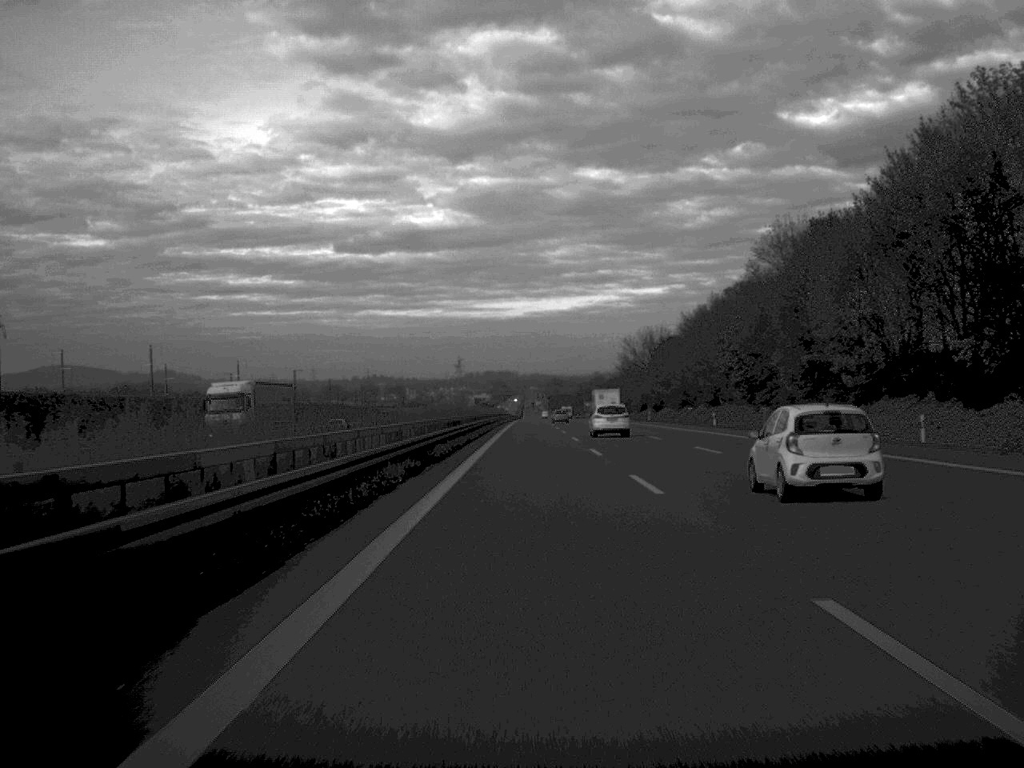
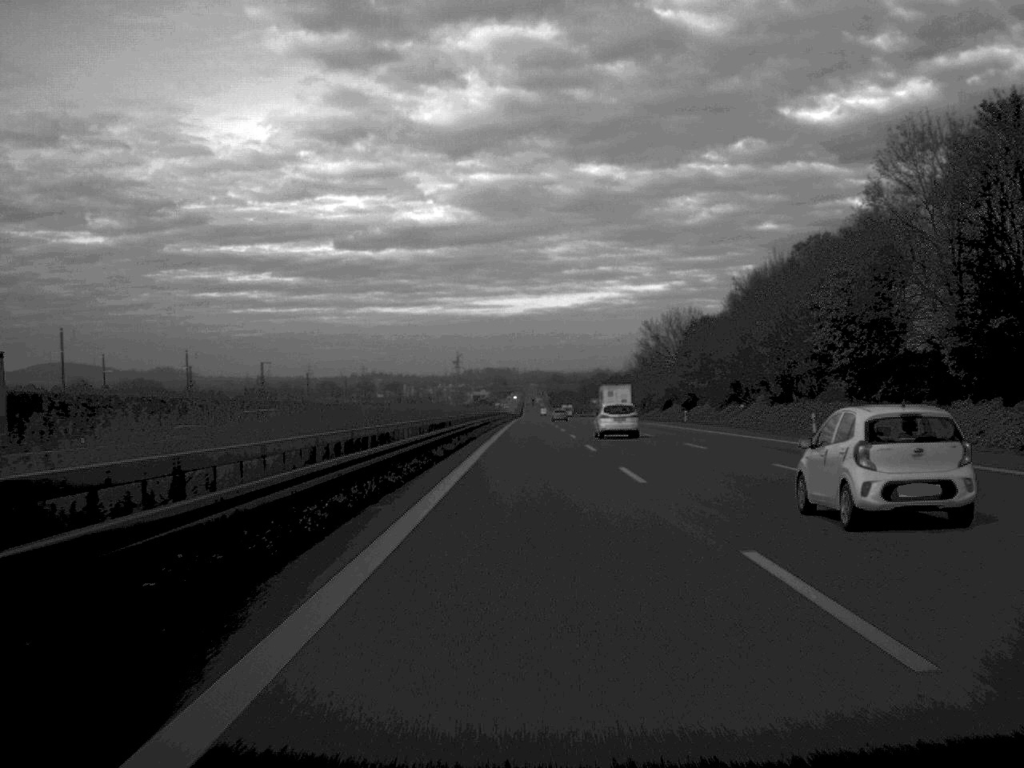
(0.0, +33.4) m; 0°
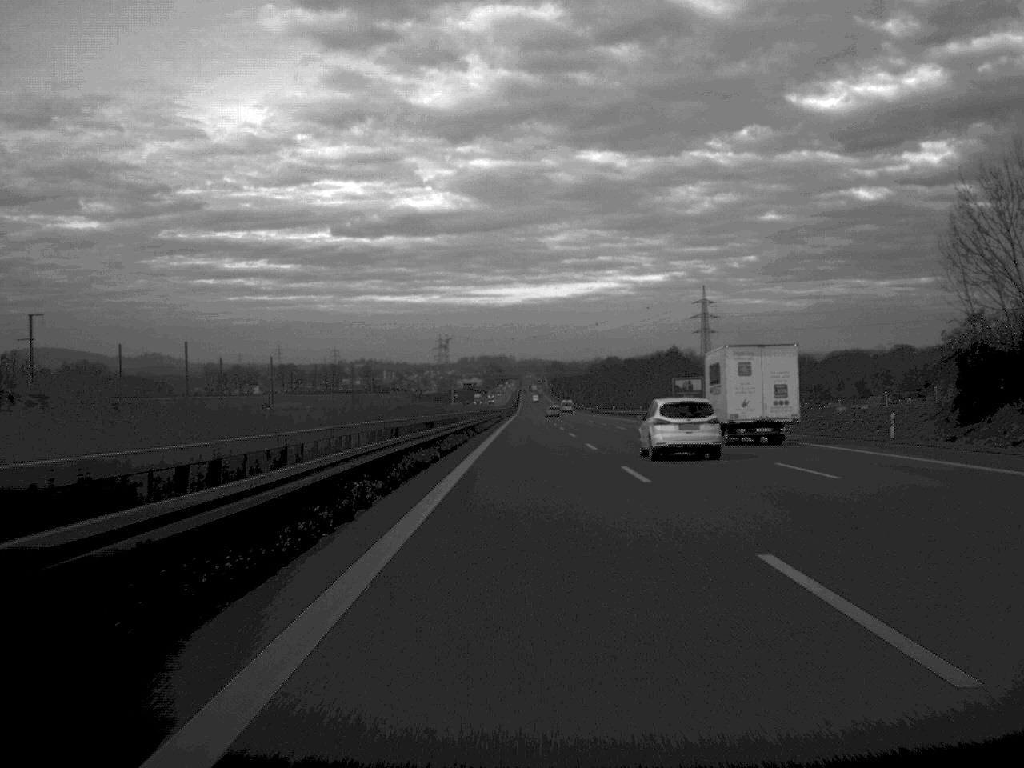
(0.0, +162.2) m; 0°
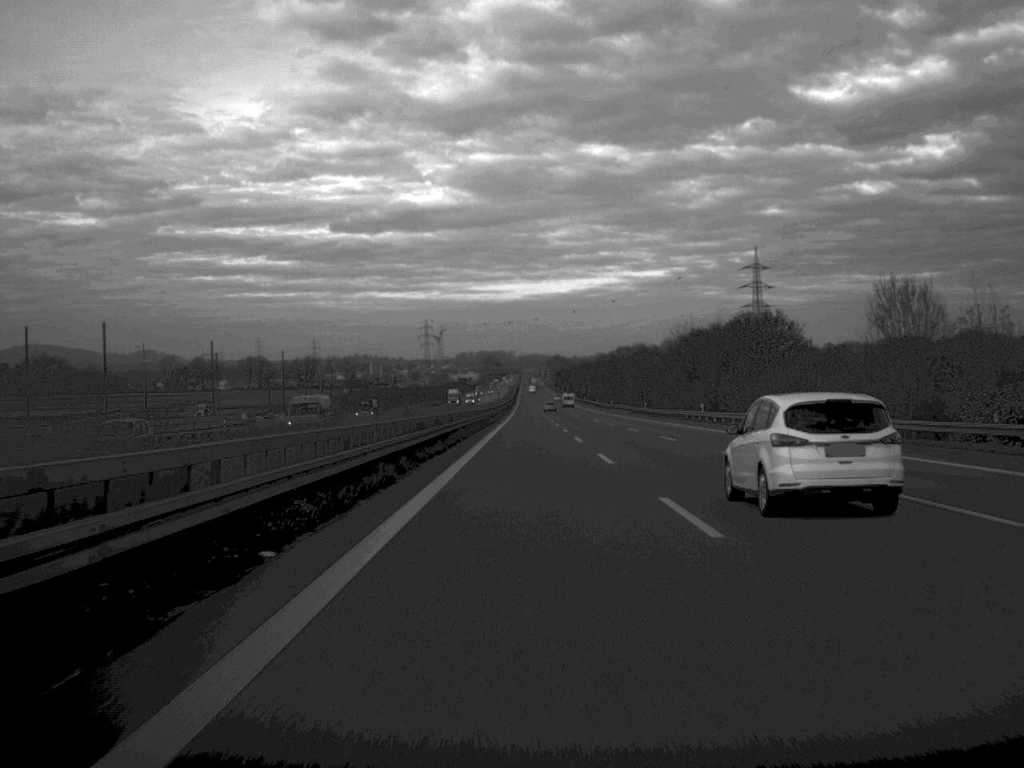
(0.0, +98.9) m; 0°
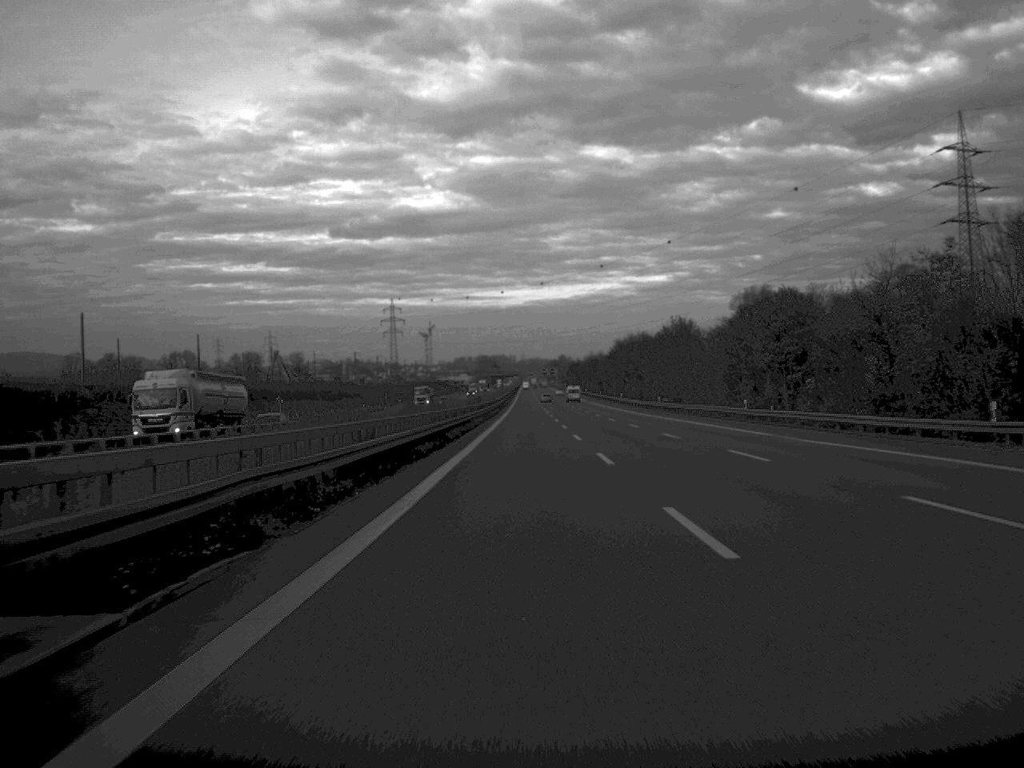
(-0.1, +164.6) m; 0°
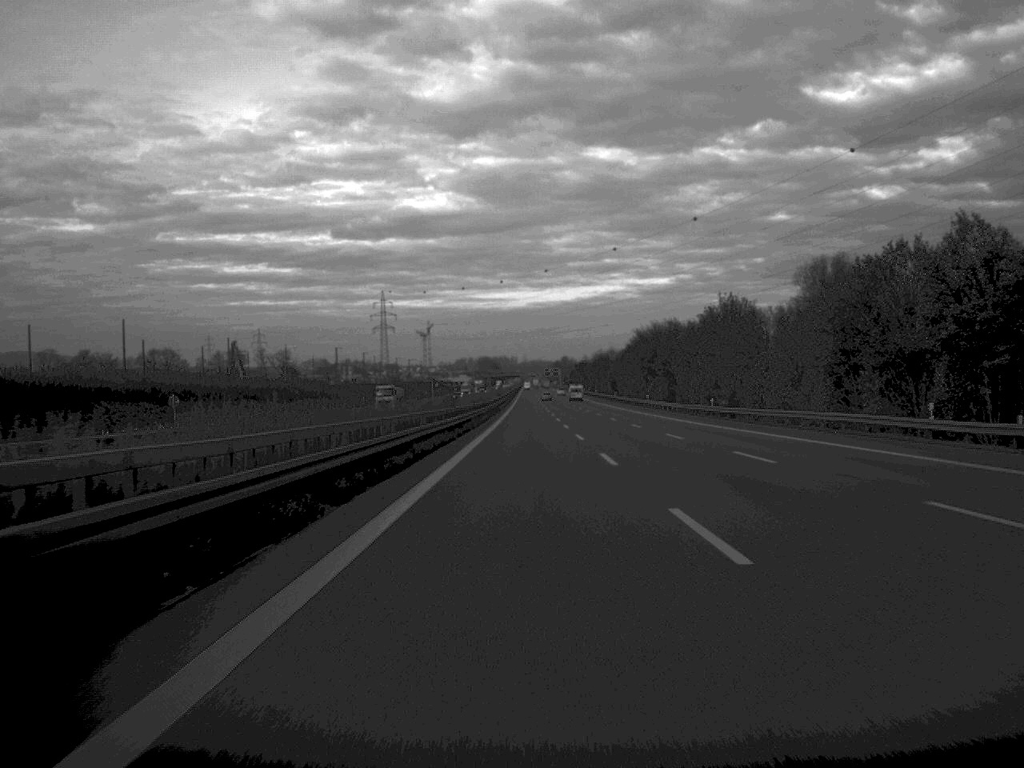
(0.0, +36.2) m; 0°
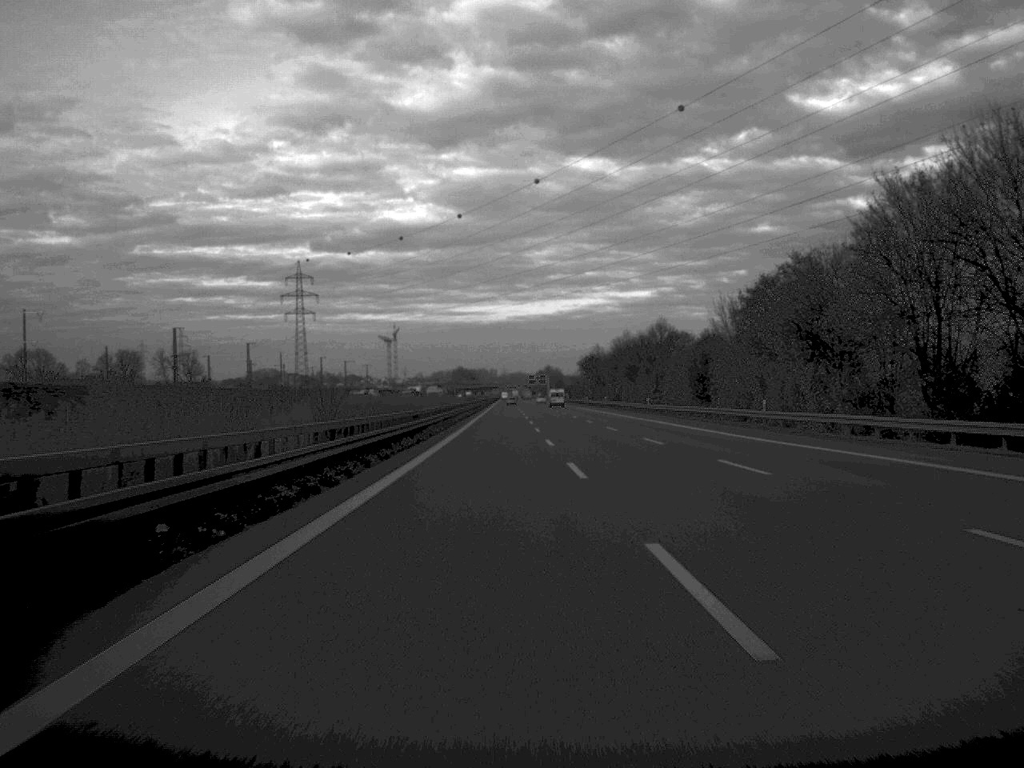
(+0.6, +129.9) m; +1°
